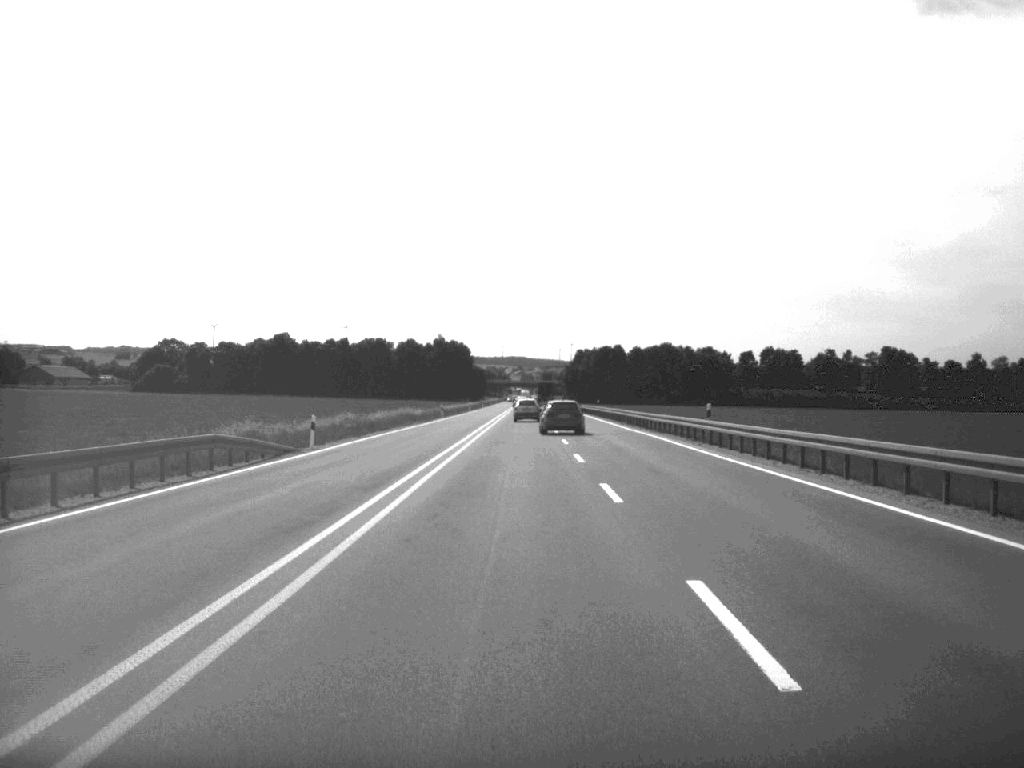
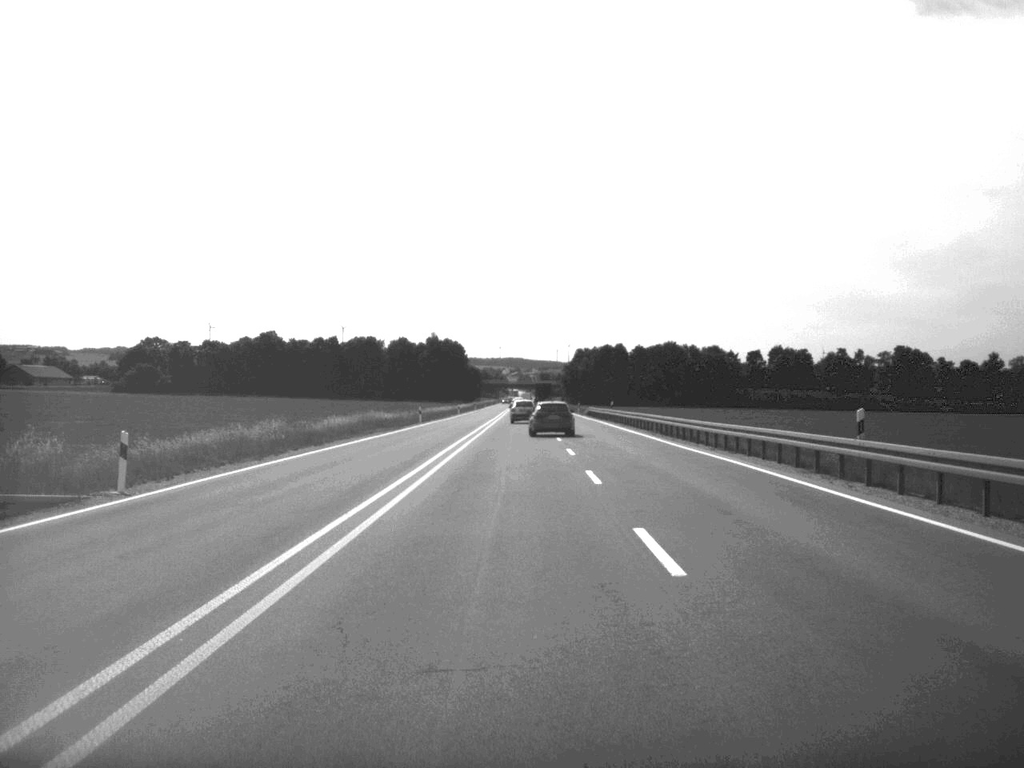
(0.0, +19.6) m; 0°
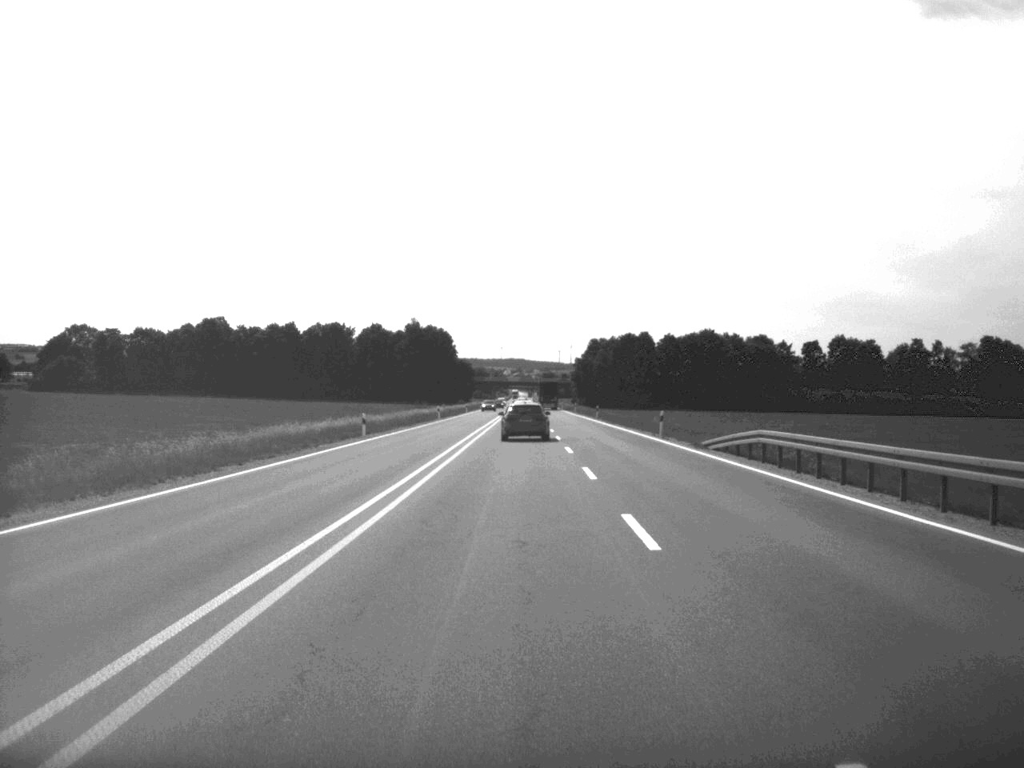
(-0.1, +81.3) m; 0°
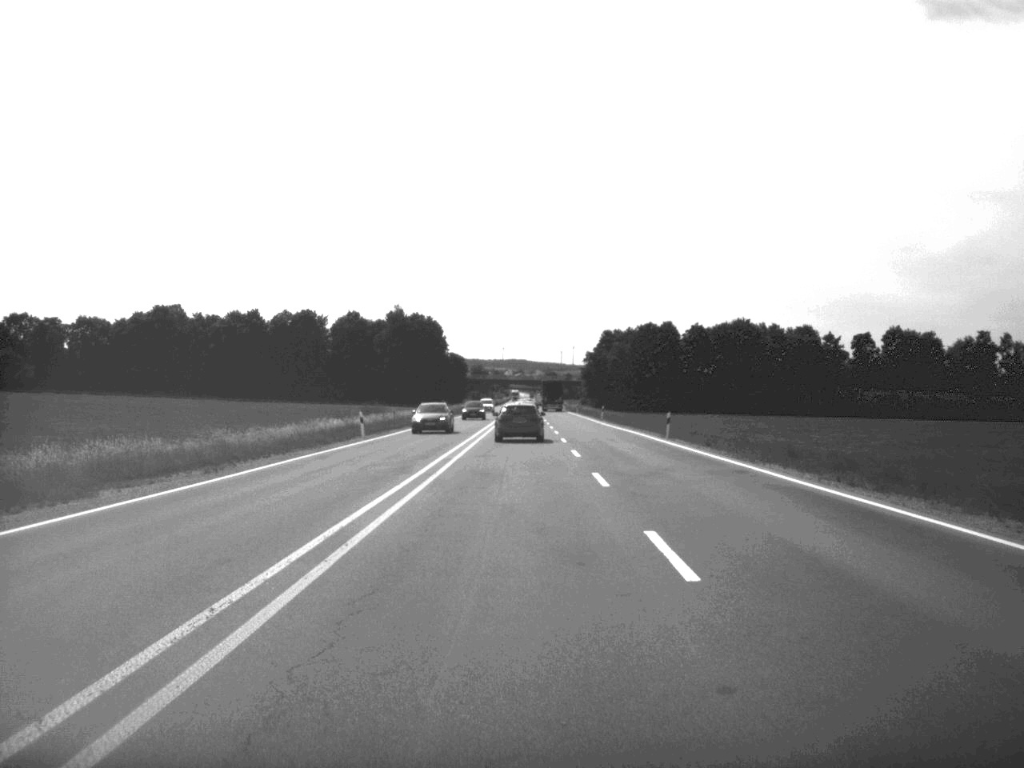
(0.0, +49.4) m; 0°
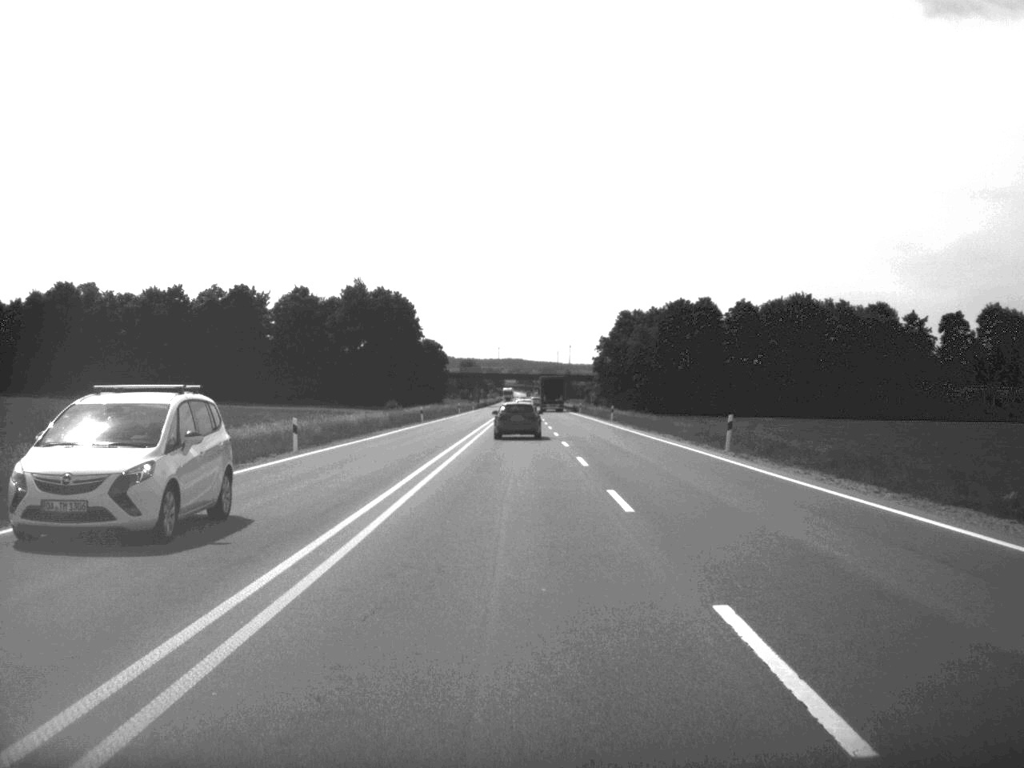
(+0.1, +64.9) m; 0°
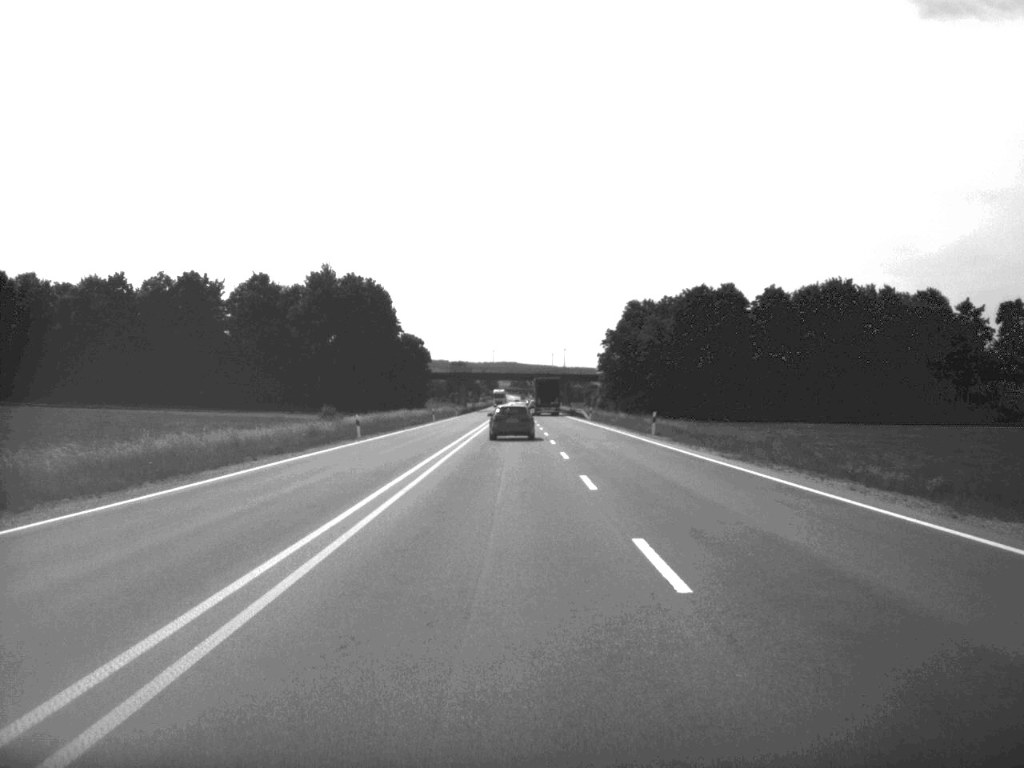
(+0.1, +31.2) m; 0°
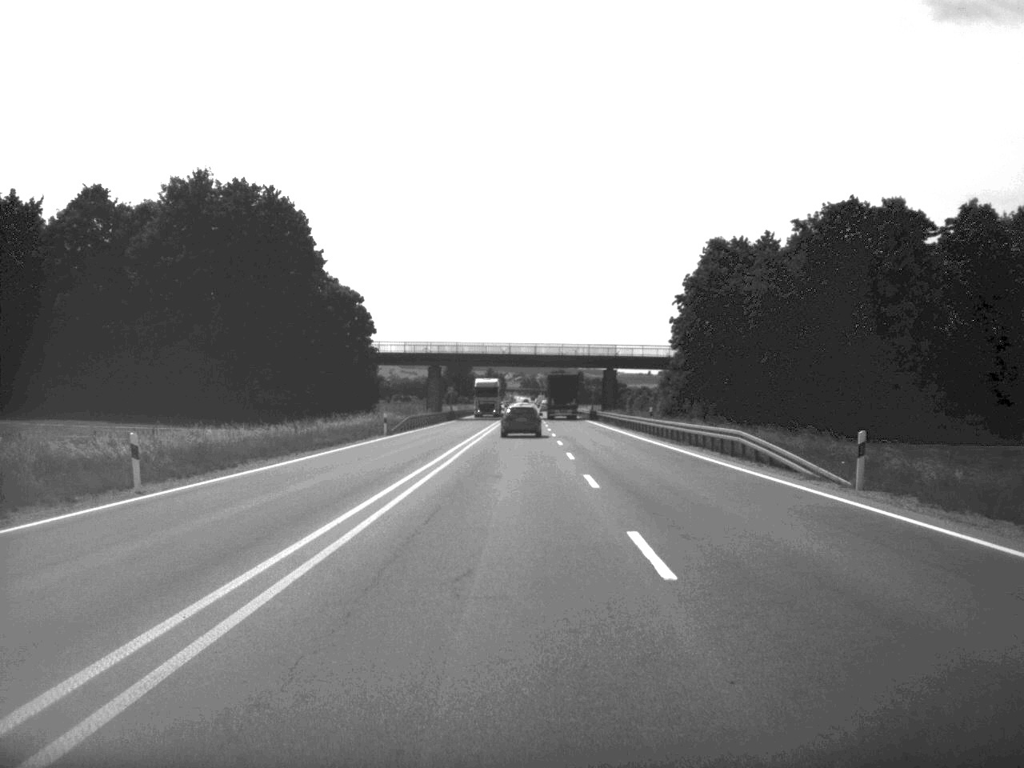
(-0.4, +82.9) m; -1°
